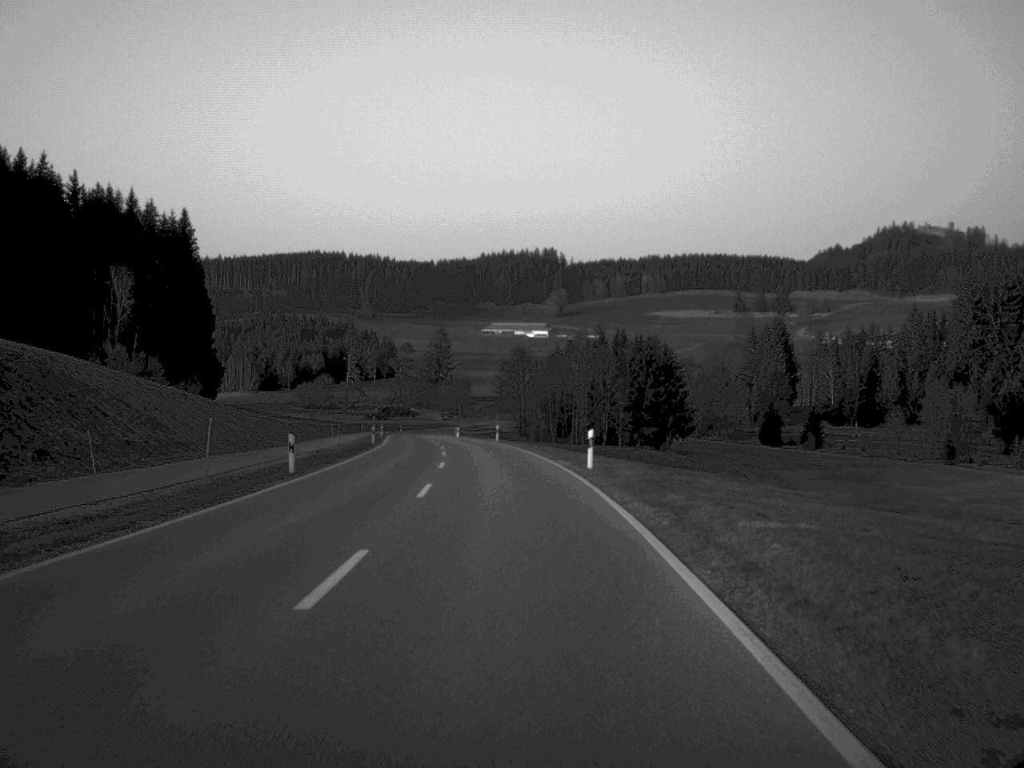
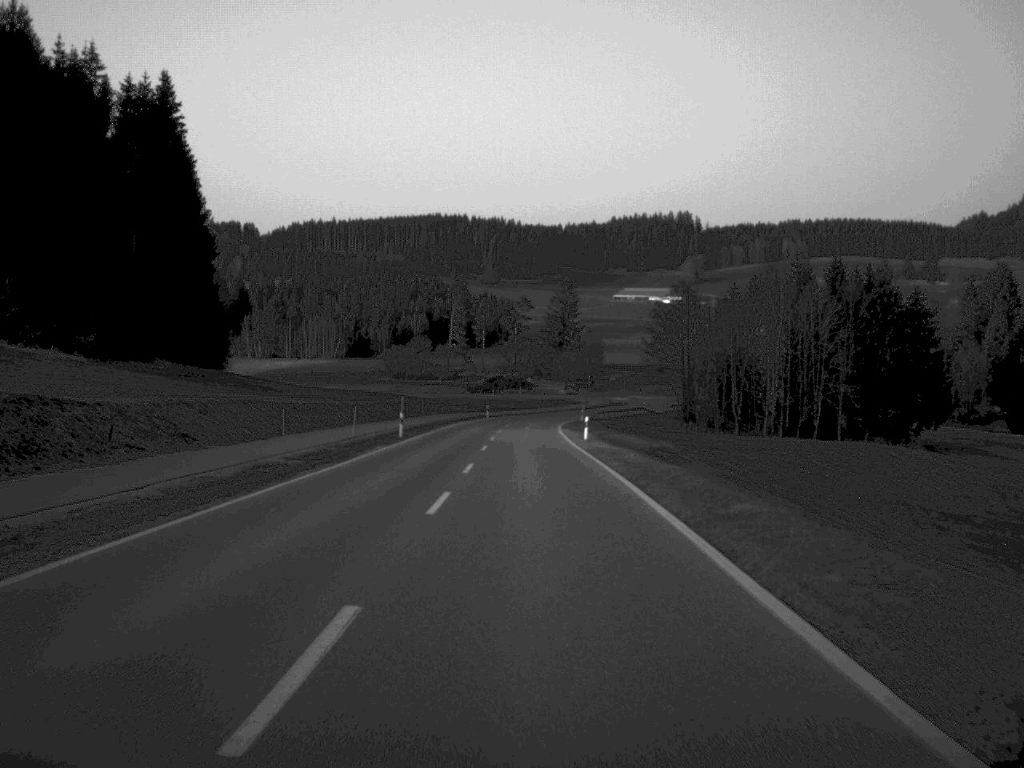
(-3.9, +75.6) m; -6°
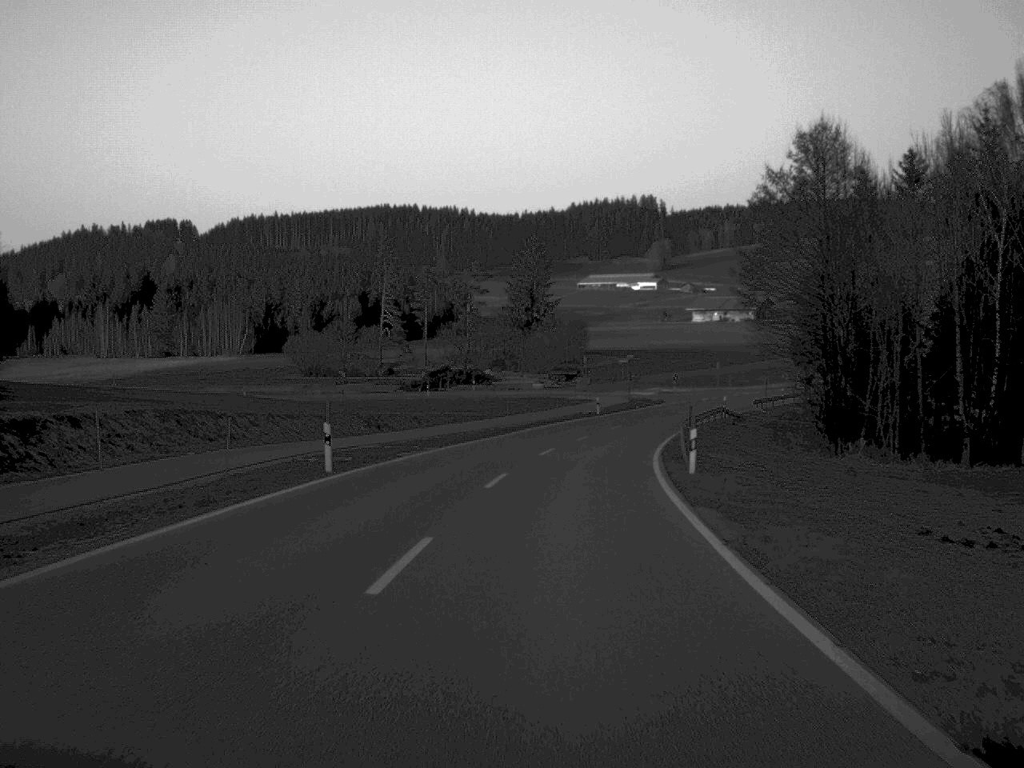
(+0.4, +75.7) m; +2°
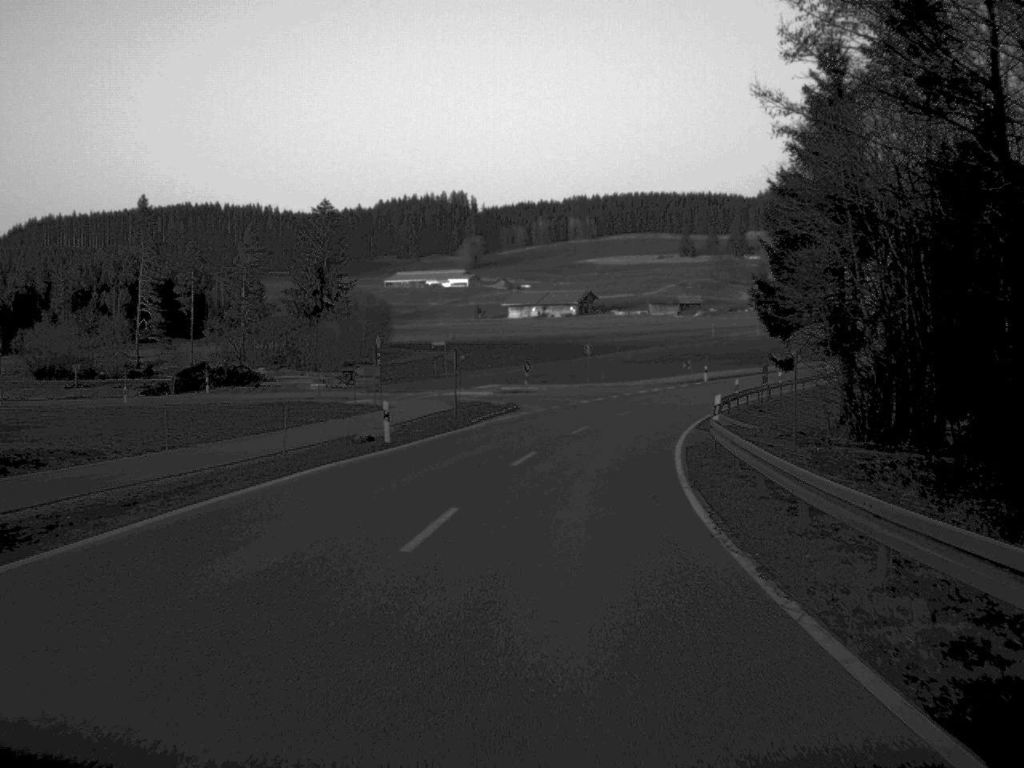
(+3.1, +44.4) m; +9°
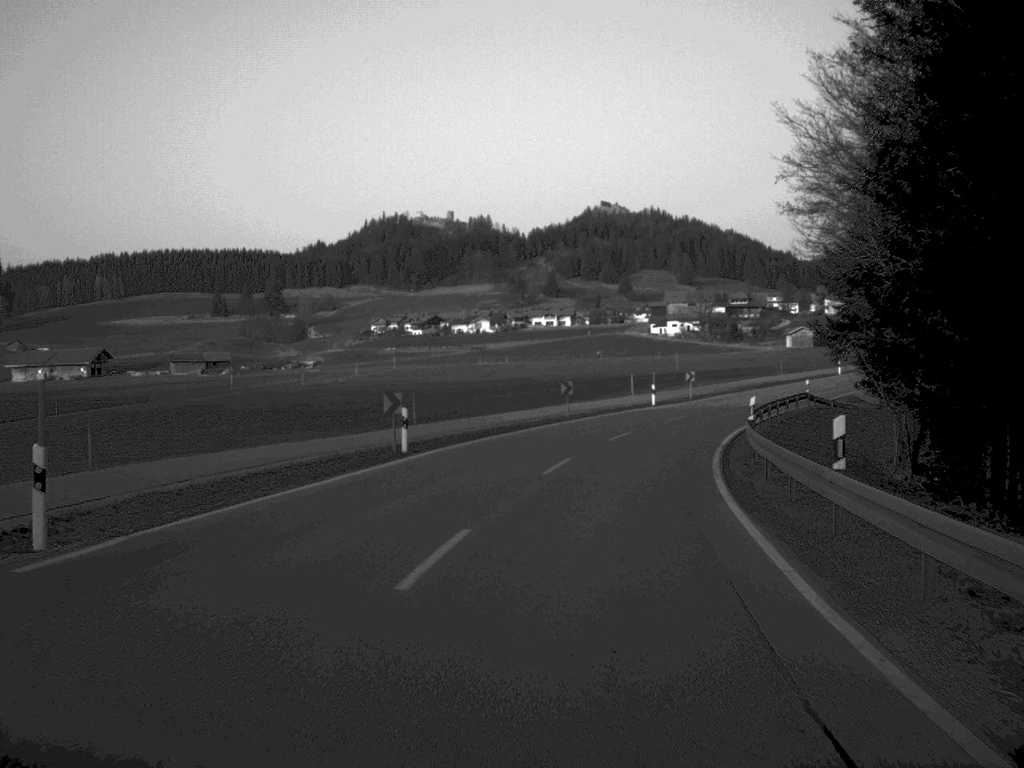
(+12.2, +70.8) m; +21°
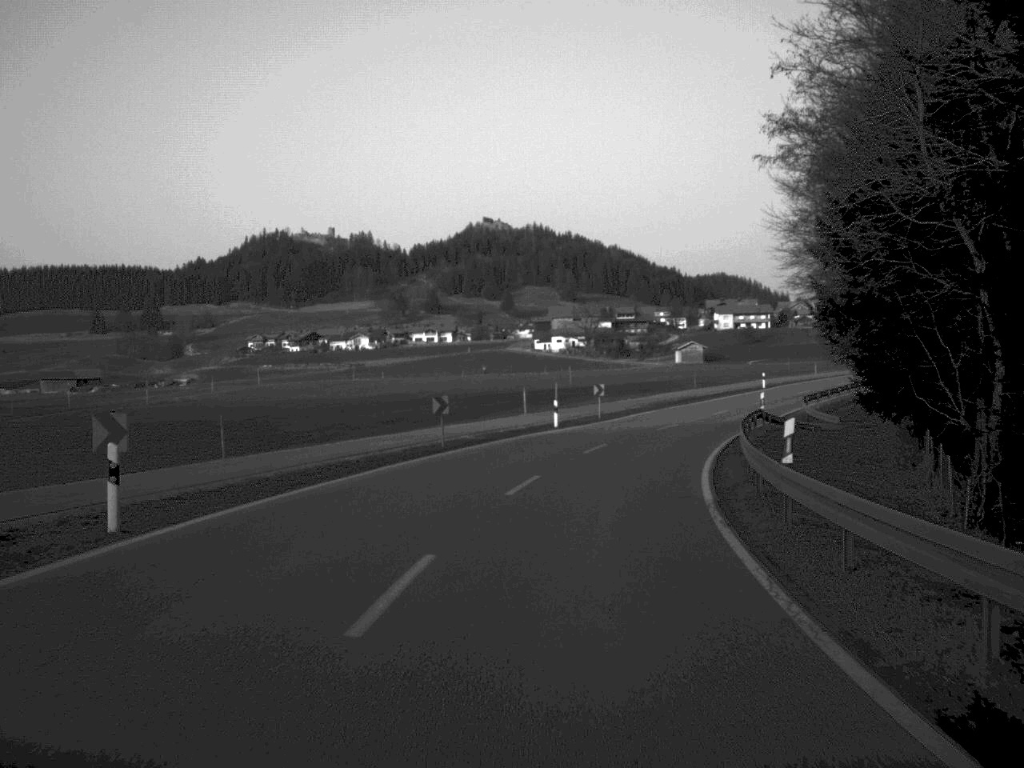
(+0.7, +14.2) m; +5°
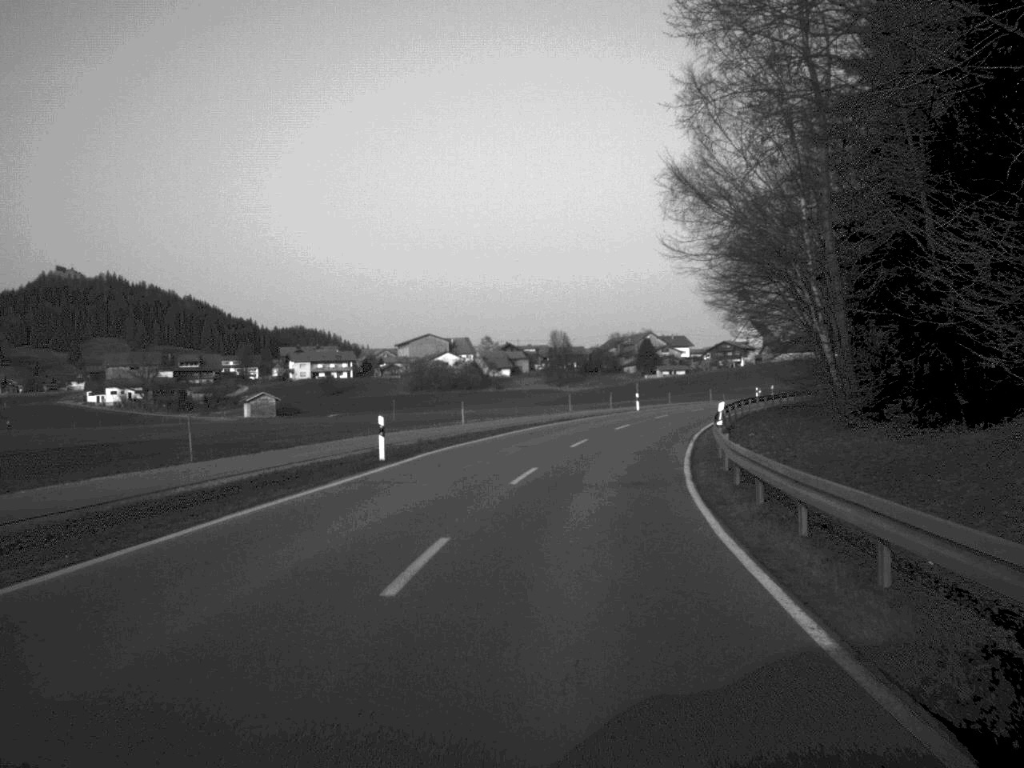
(+9.3, +55.2) m; +19°
